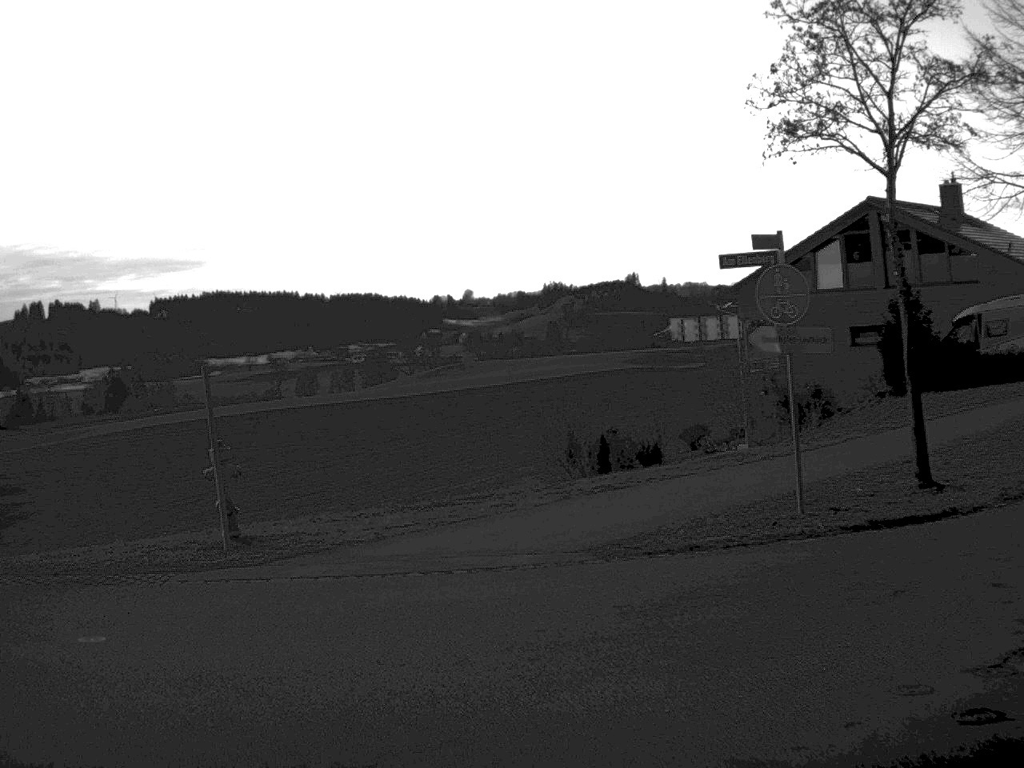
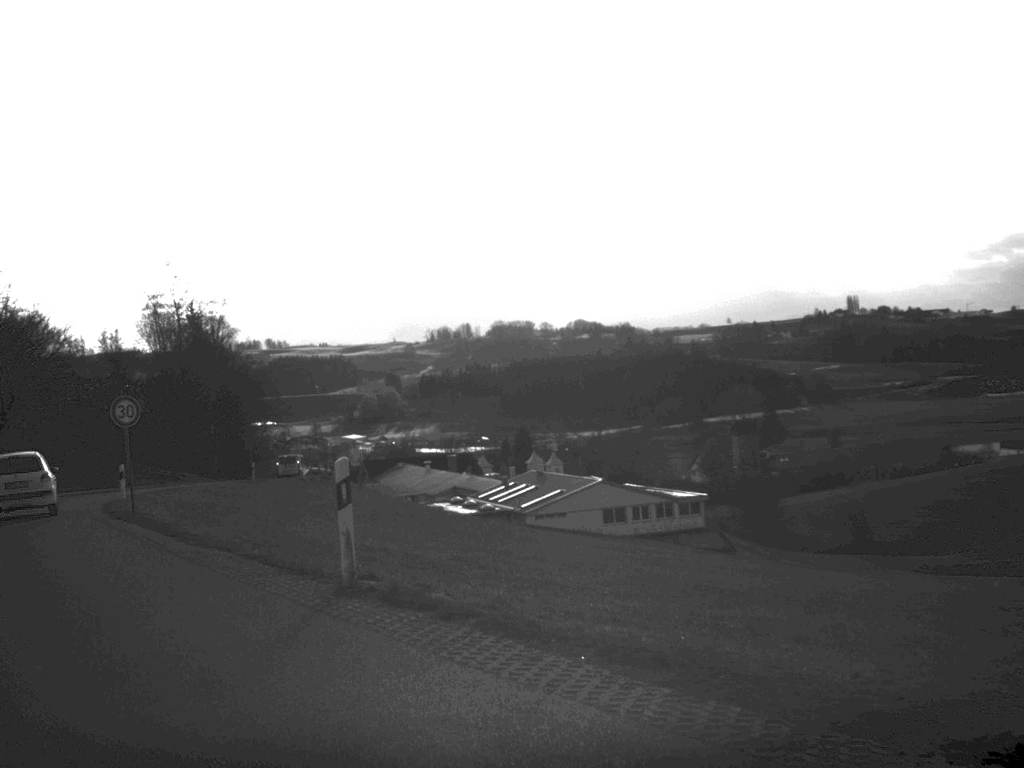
(-4.0, +7.6) m; -55°
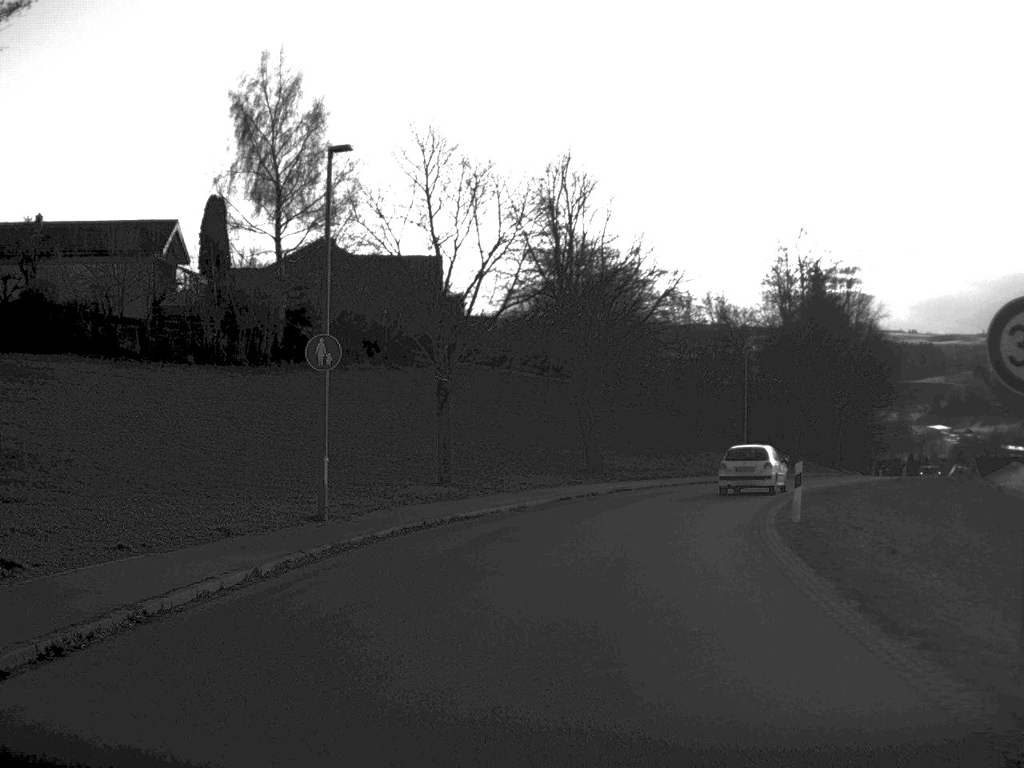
(-6.1, +16.0) m; -25°
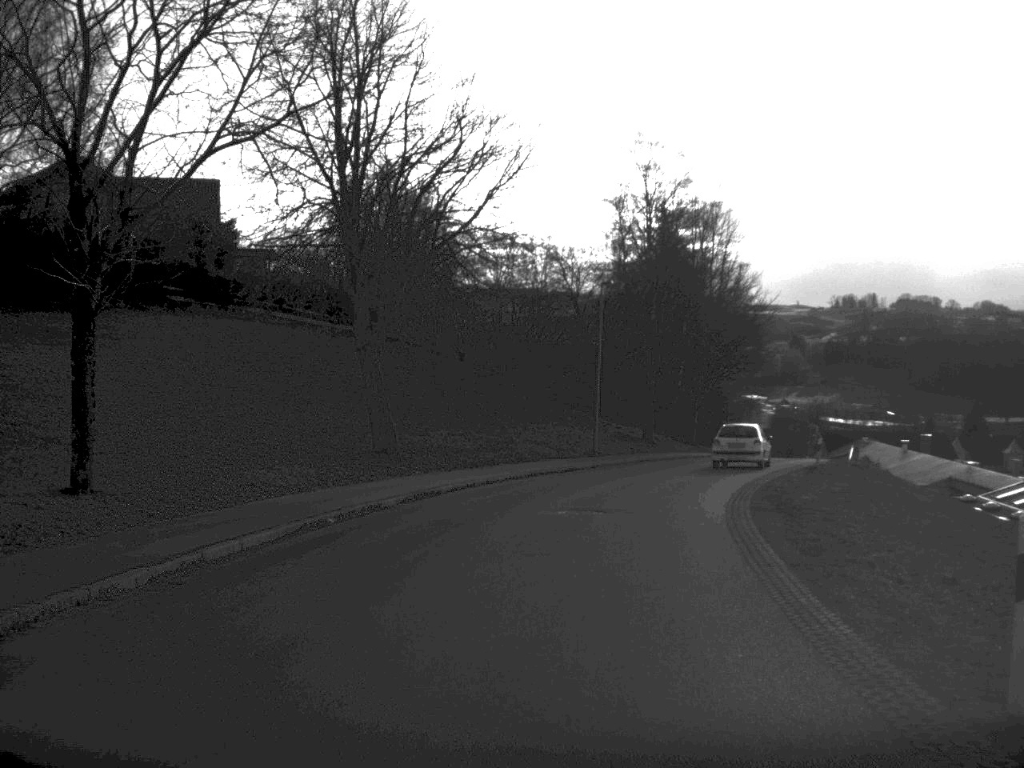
(+1.1, +16.8) m; +9°
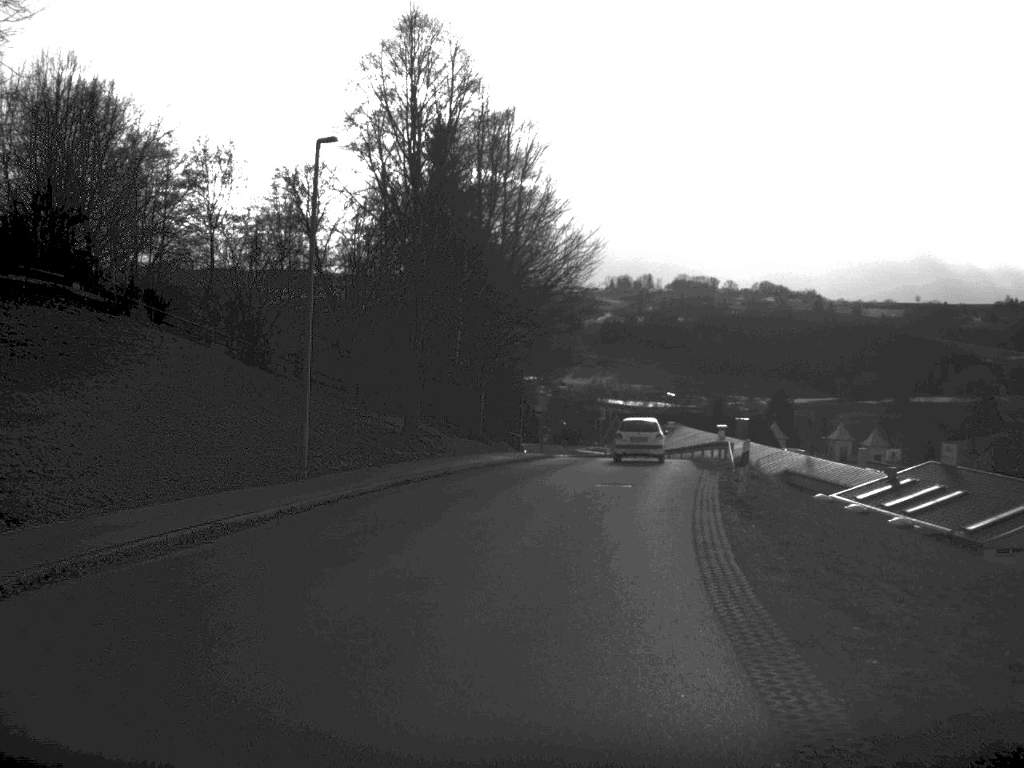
(+2.0, +21.7) m; +10°
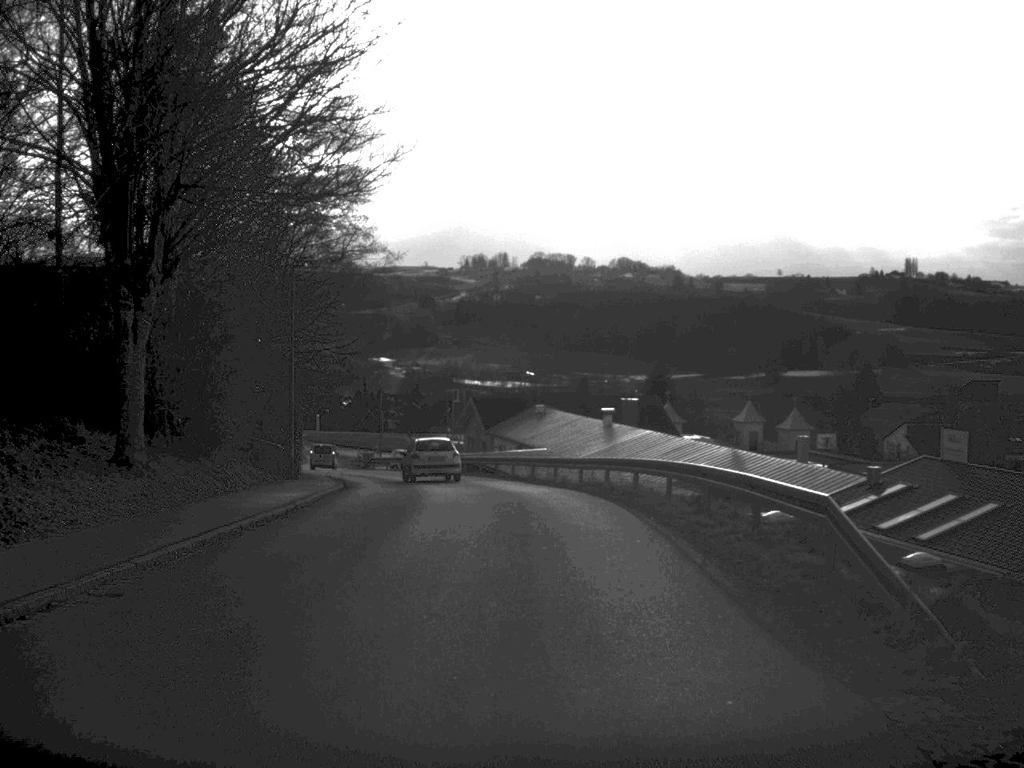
(+2.1, +28.6) m; +6°
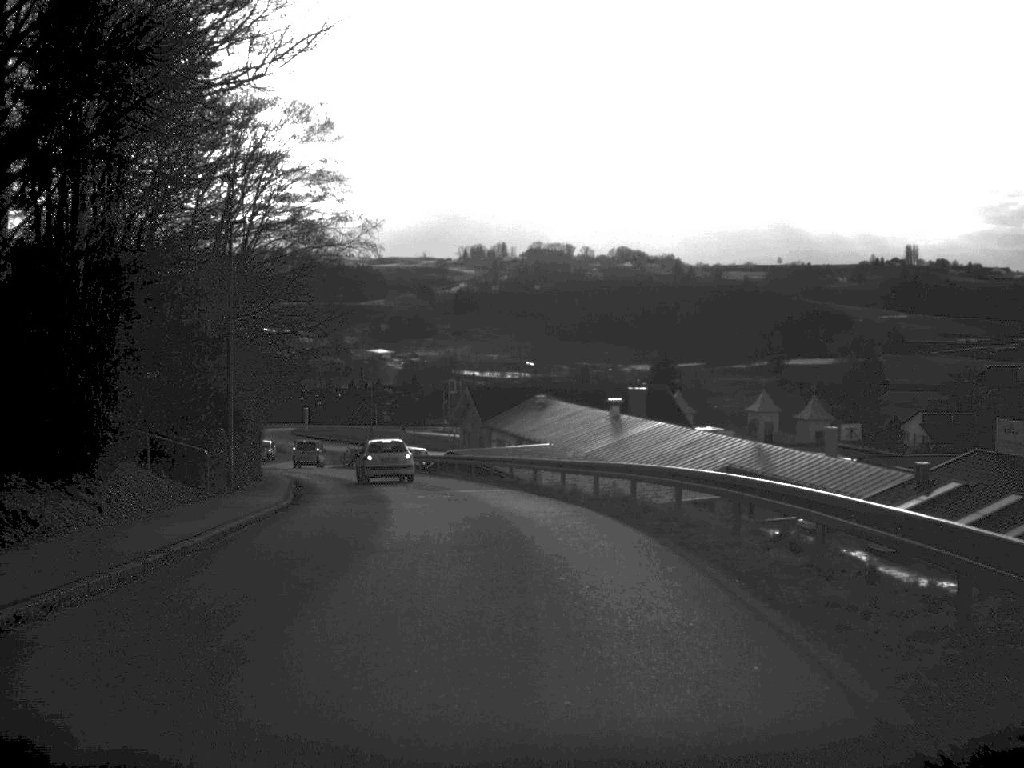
(0.0, +7.6) m; 0°
